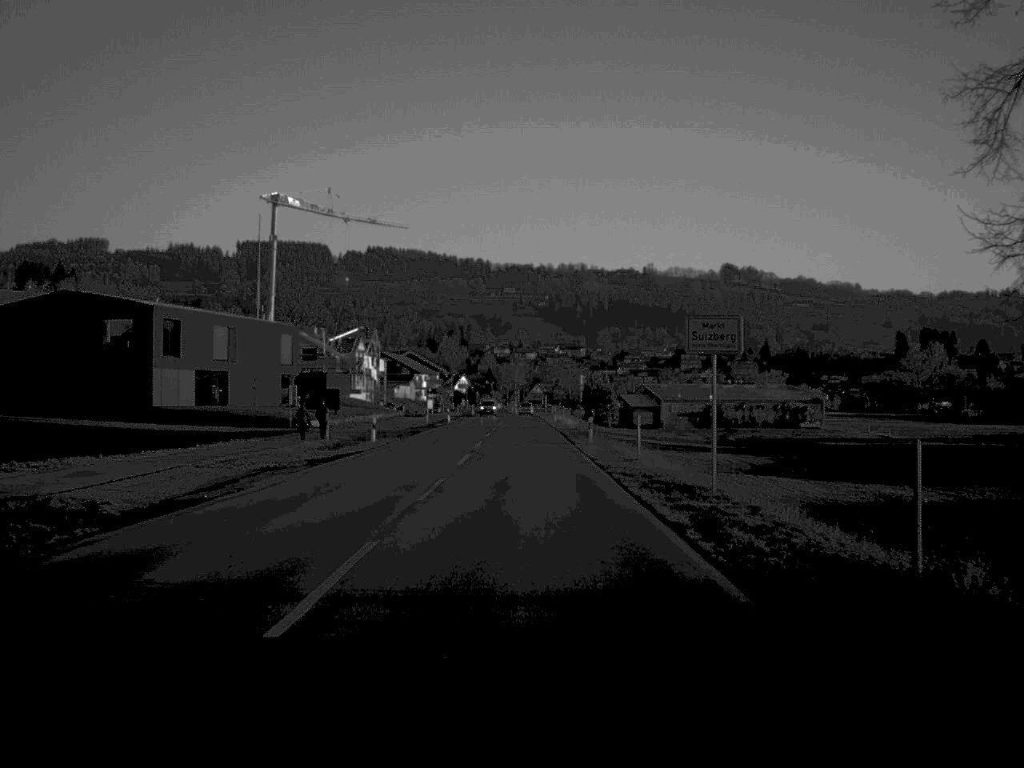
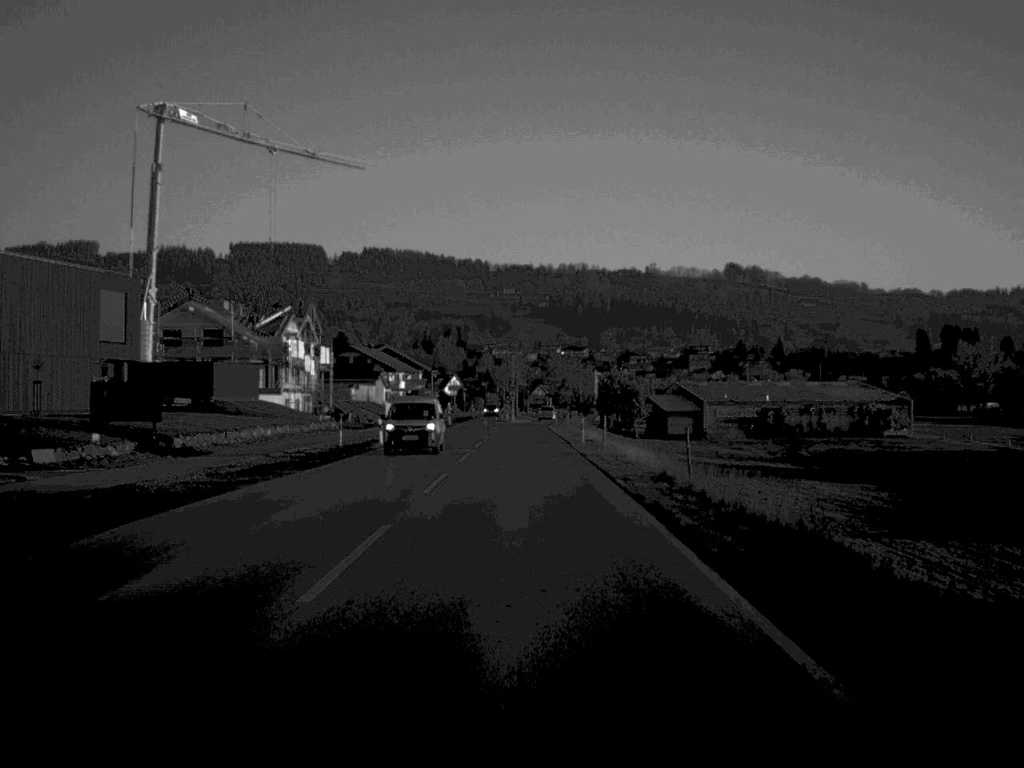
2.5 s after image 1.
(0.0, +46.6) m; 0°
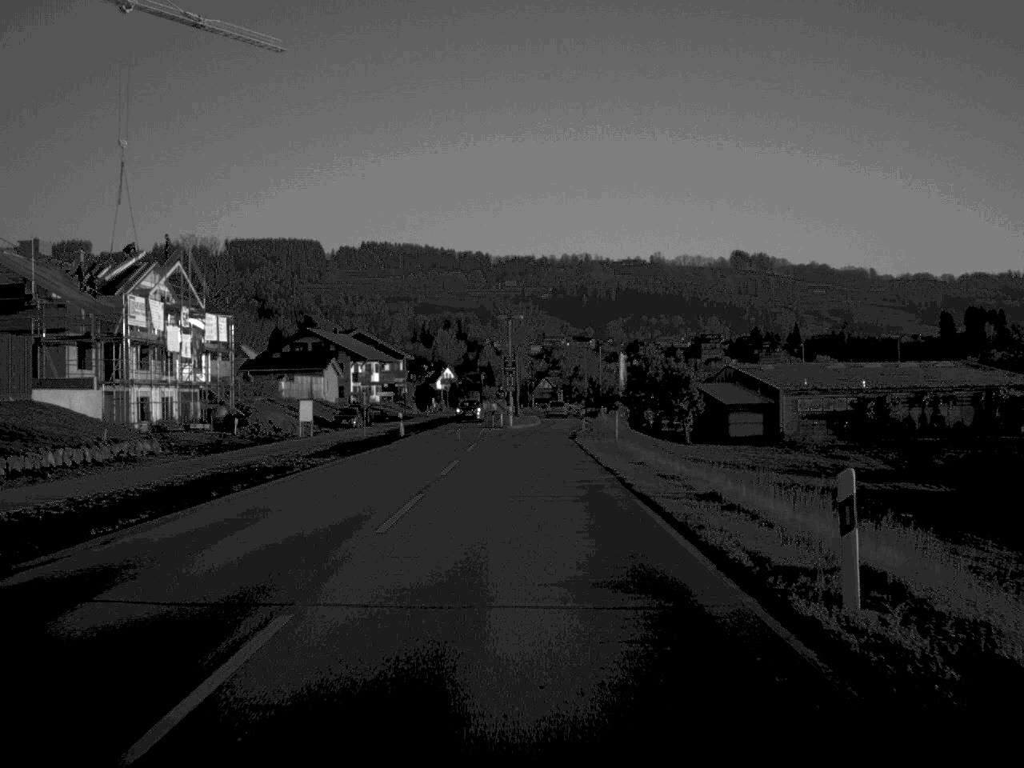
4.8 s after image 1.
(-0.1, +42.6) m; 0°
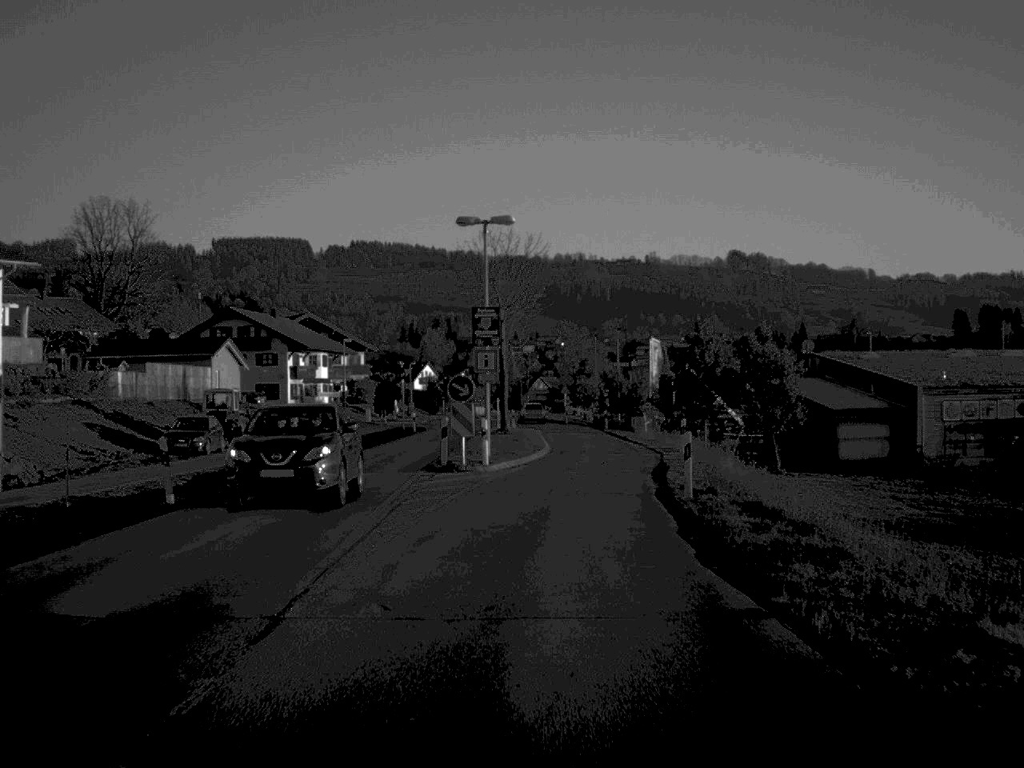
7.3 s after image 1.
(-0.1, +39.3) m; 0°
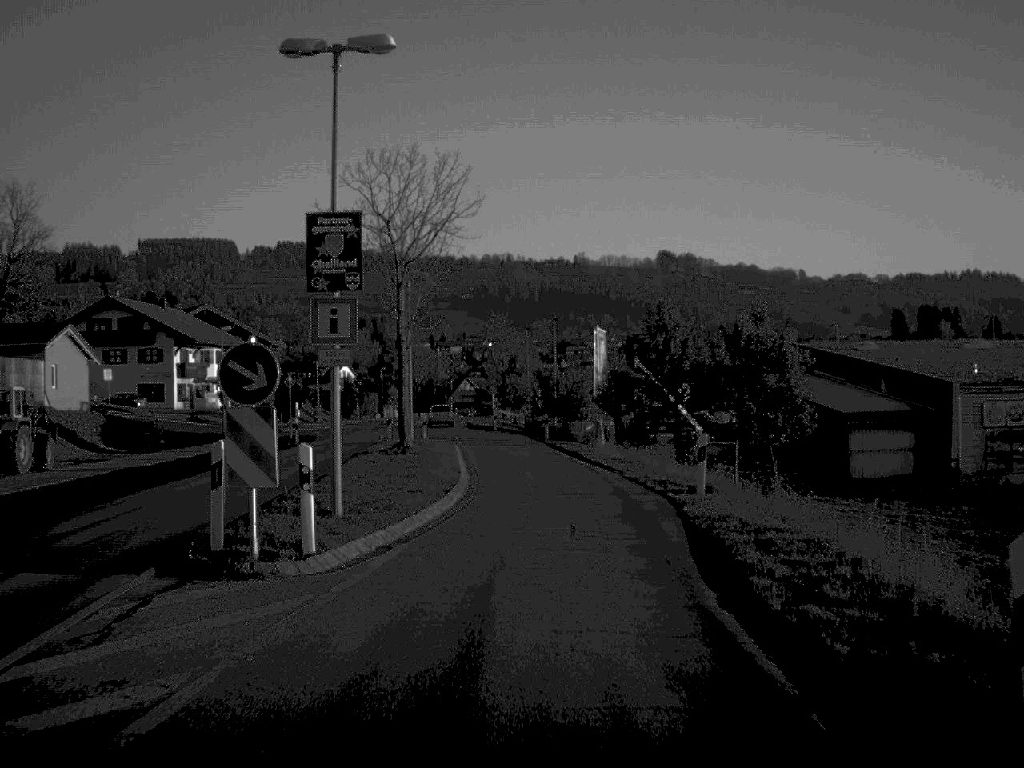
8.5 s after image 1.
(+0.4, +16.4) m; +3°
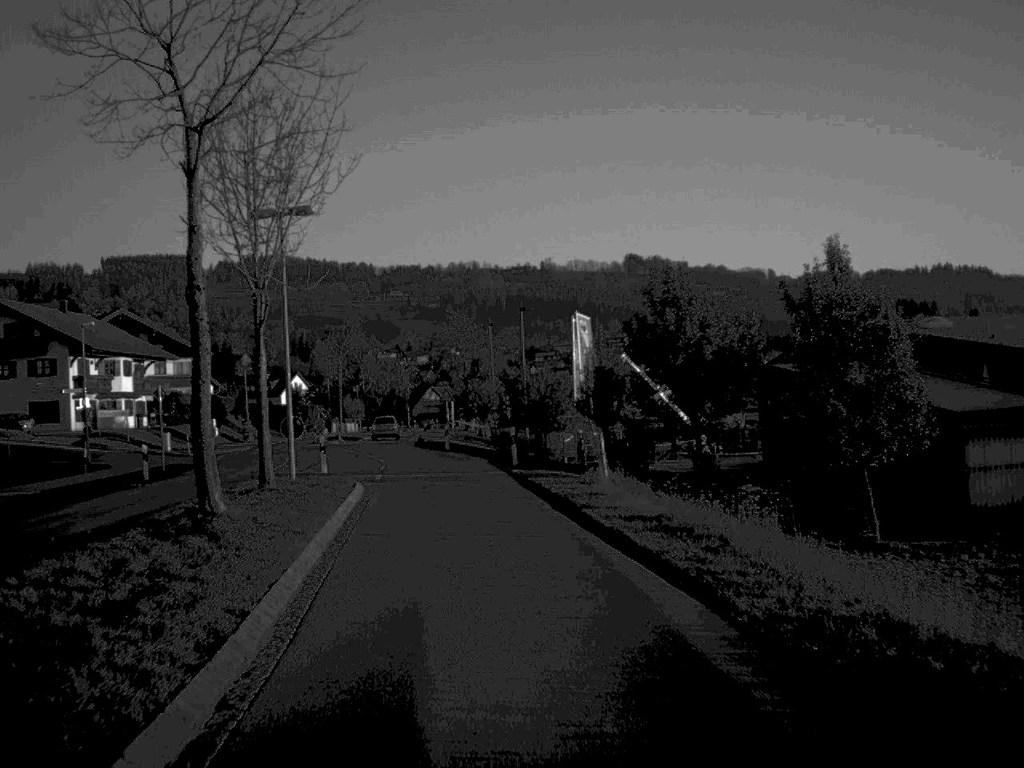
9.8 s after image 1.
(+0.3, +17.9) m; +1°
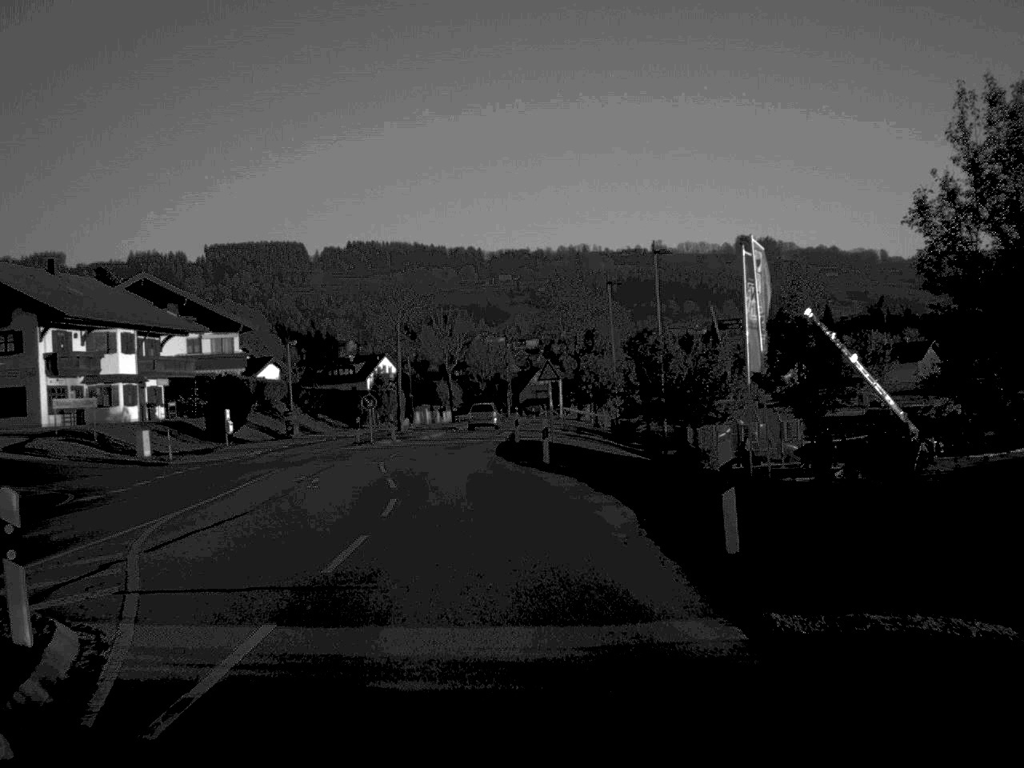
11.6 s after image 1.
(-1.2, +24.3) m; -5°
